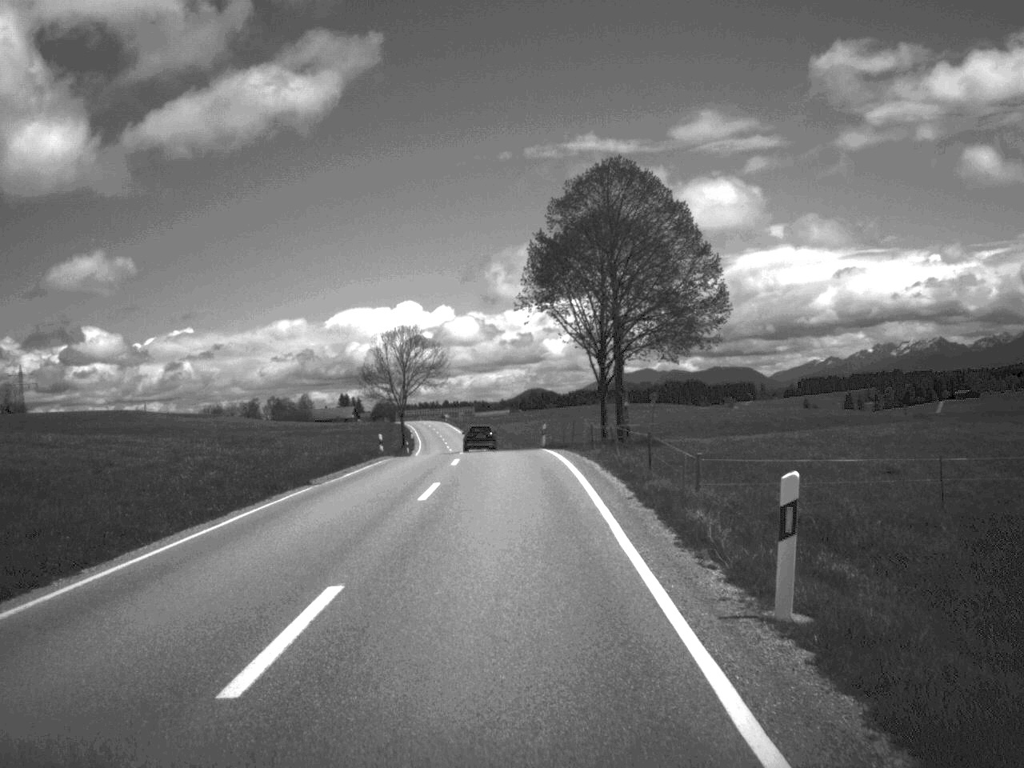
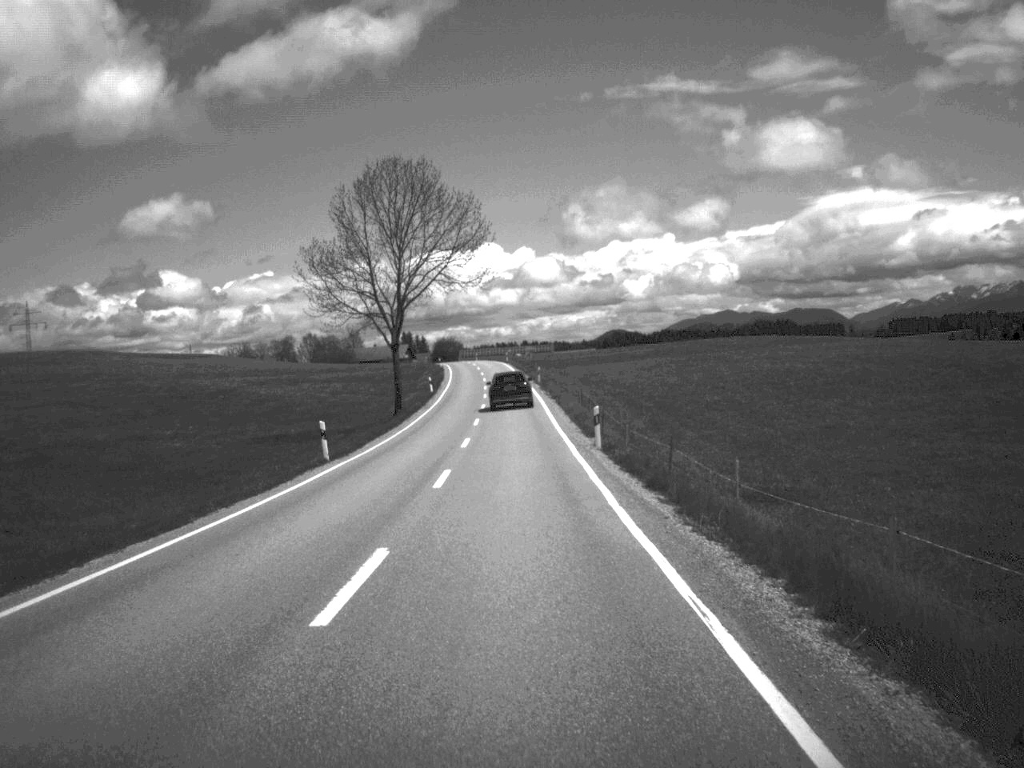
(-2.7, +69.9) m; -4°
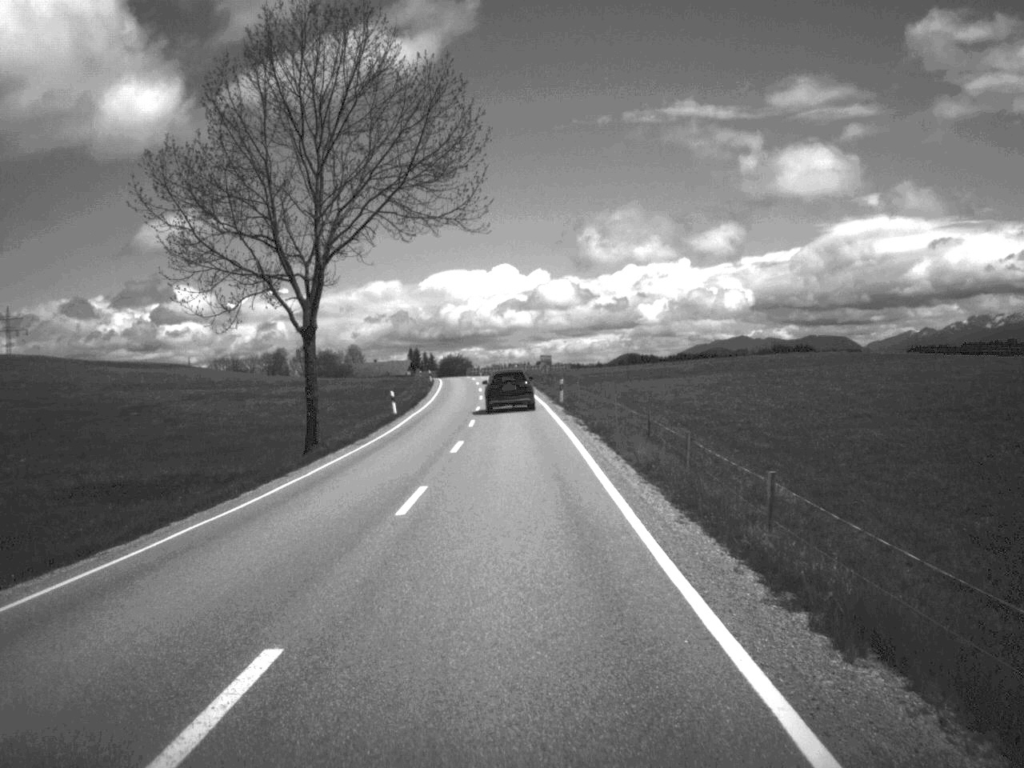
(-0.1, +28.8) m; -1°
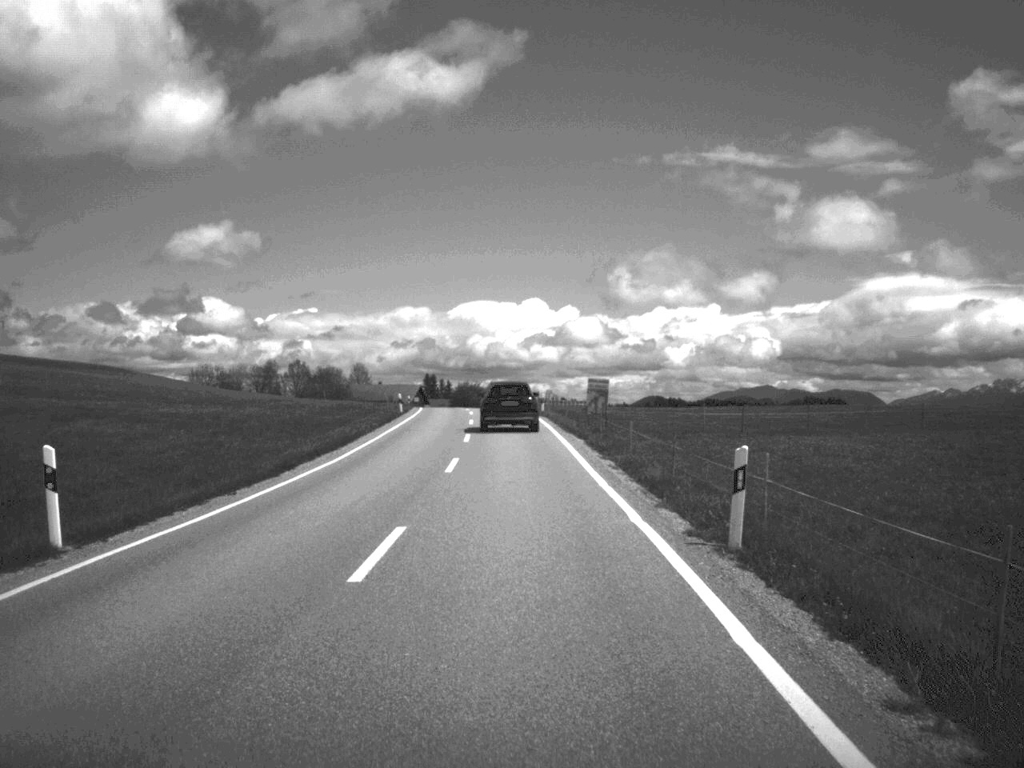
(-0.4, +39.9) m; -1°
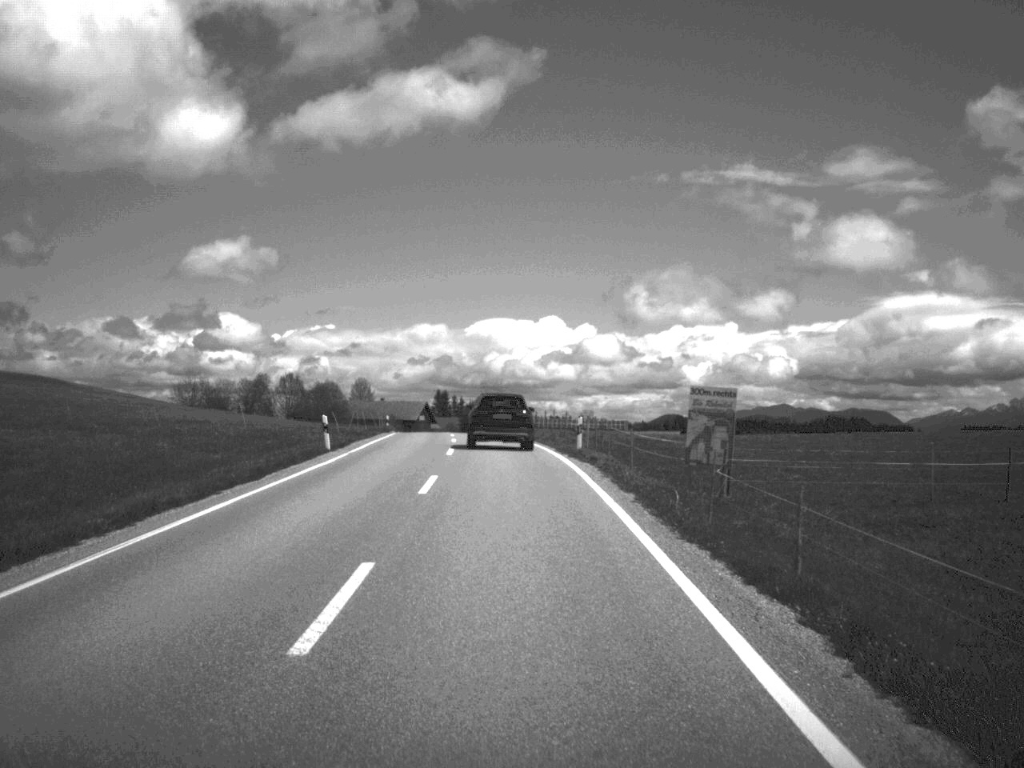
(-0.2, +26.9) m; -1°
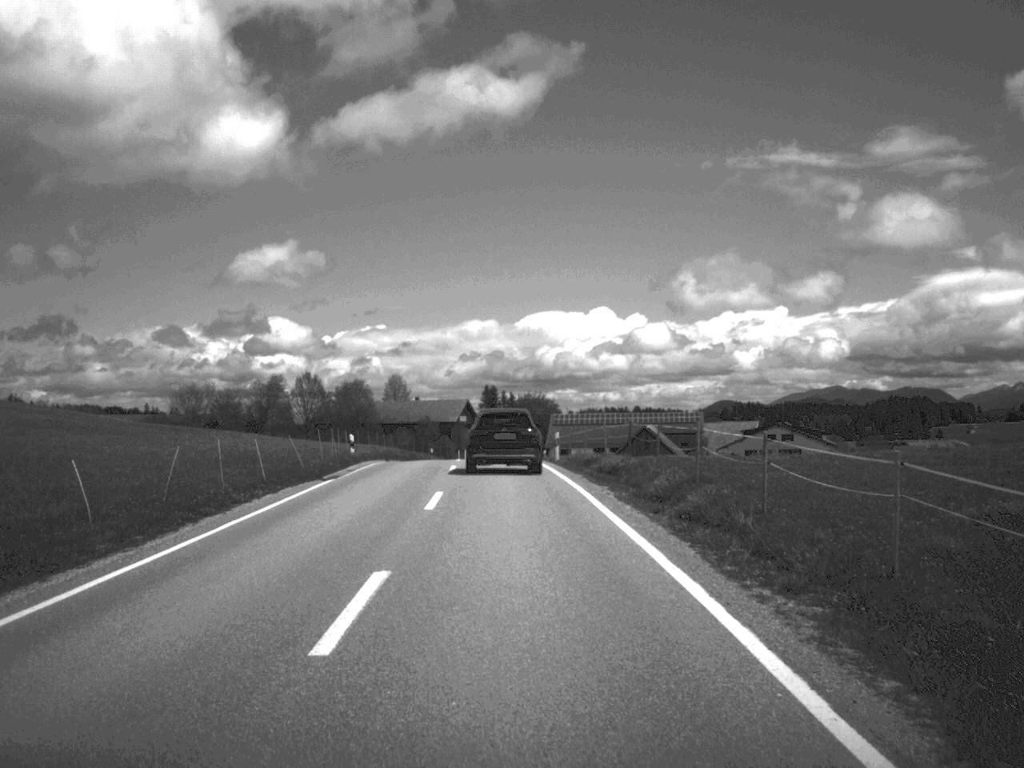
(-0.8, +34.4) m; -2°
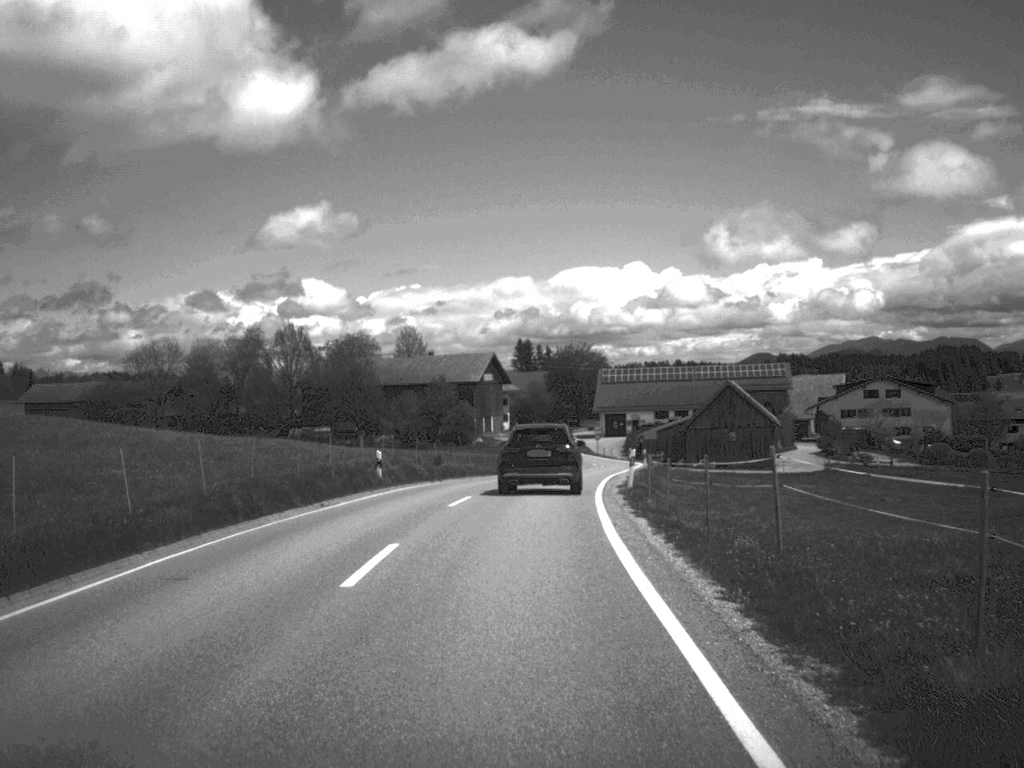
(-0.8, +43.0) m; -2°
